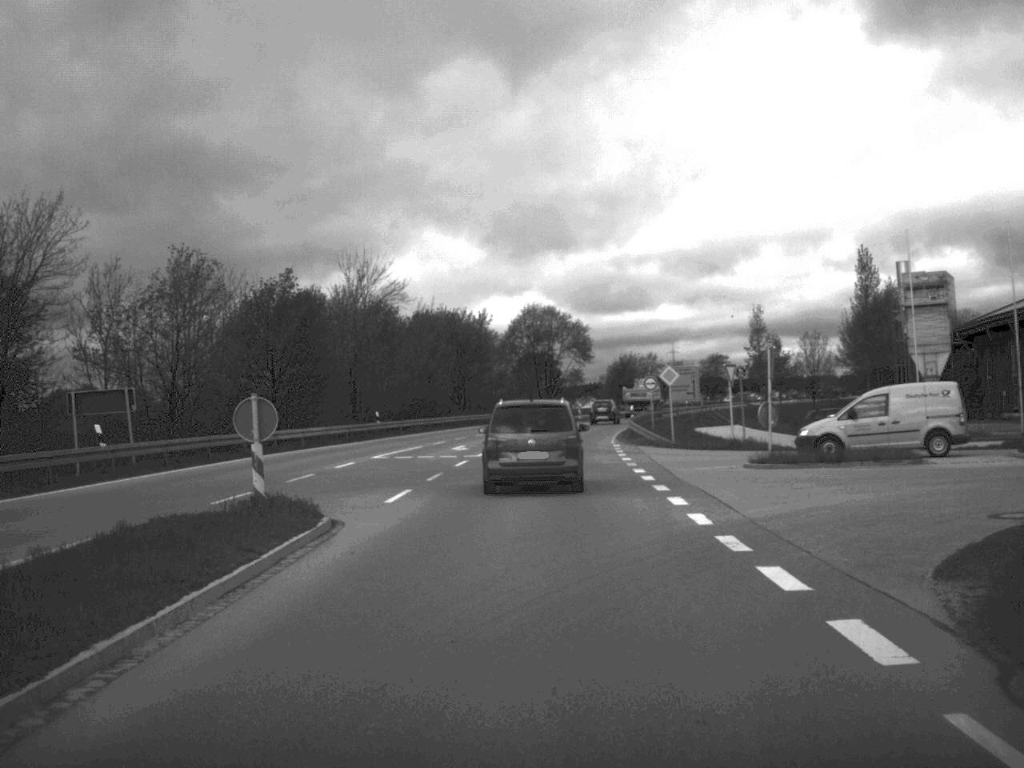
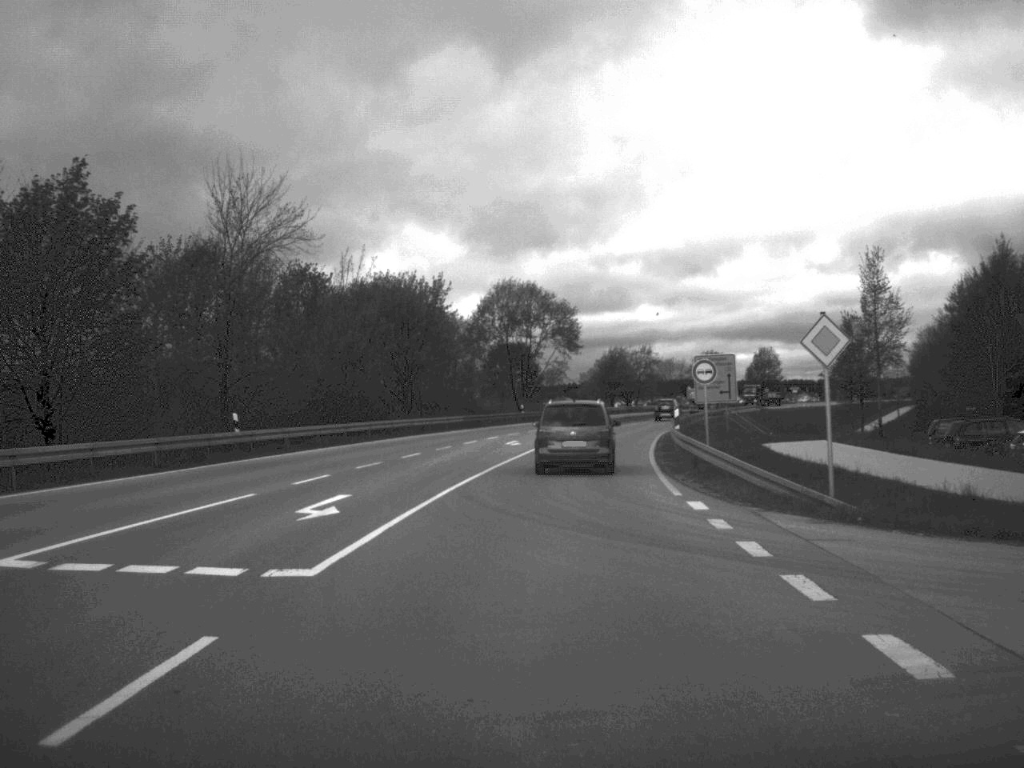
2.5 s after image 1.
(+0.3, +30.6) m; +2°
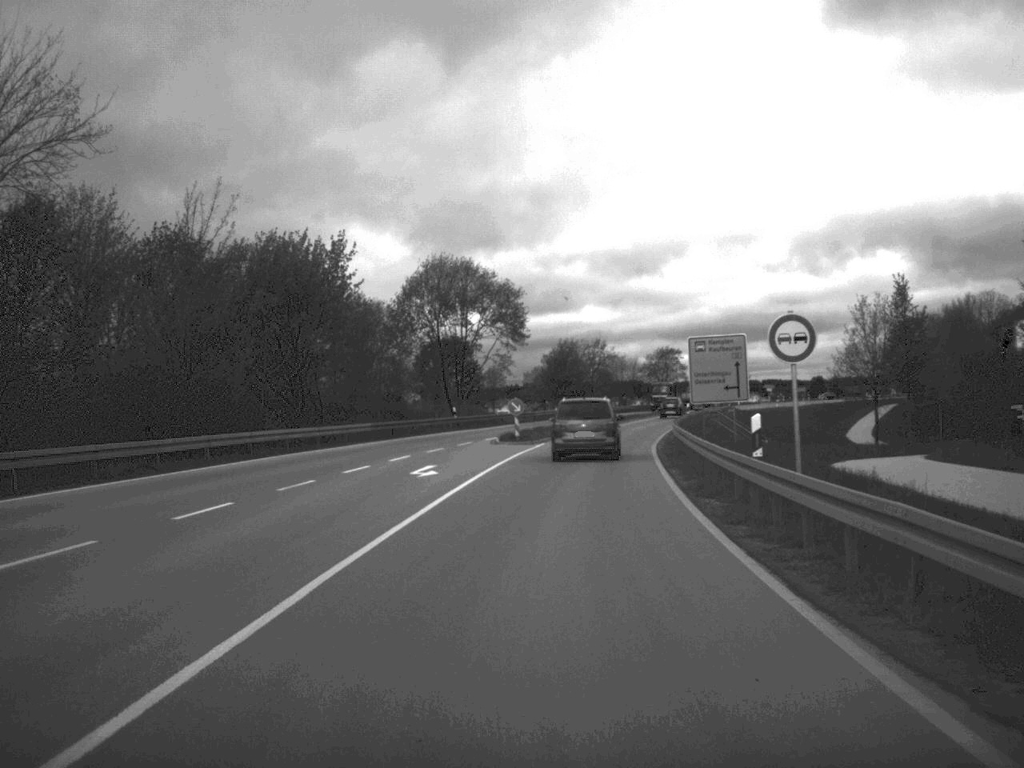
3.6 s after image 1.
(+0.3, +15.7) m; +2°
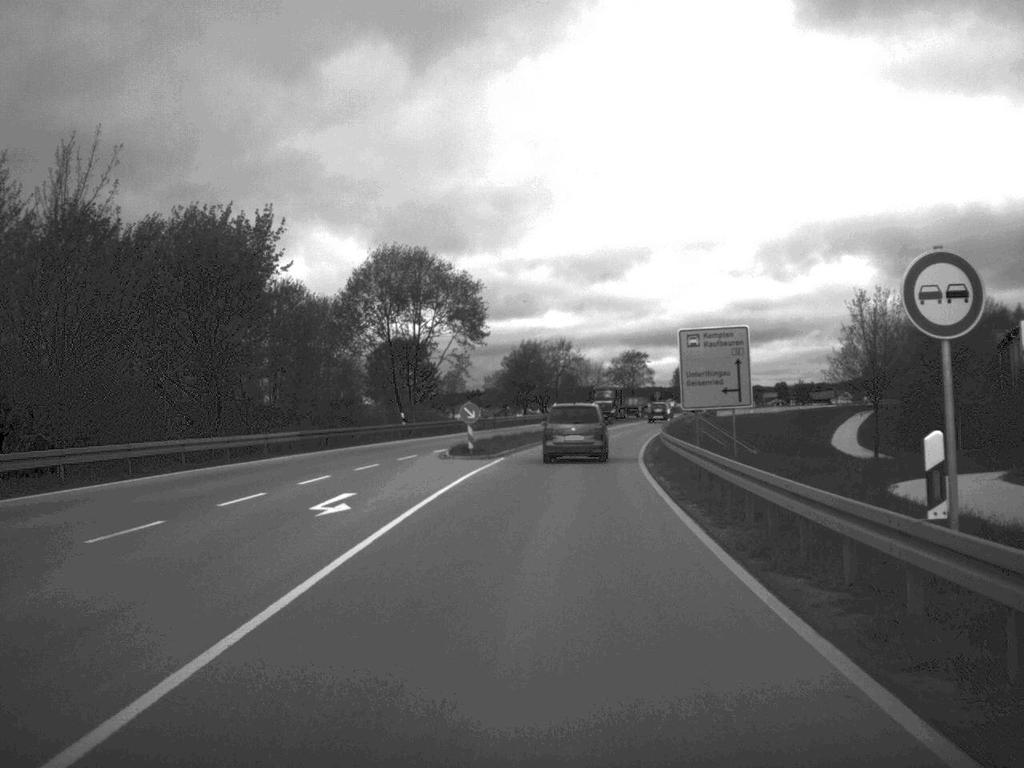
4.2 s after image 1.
(+0.1, +8.6) m; +2°
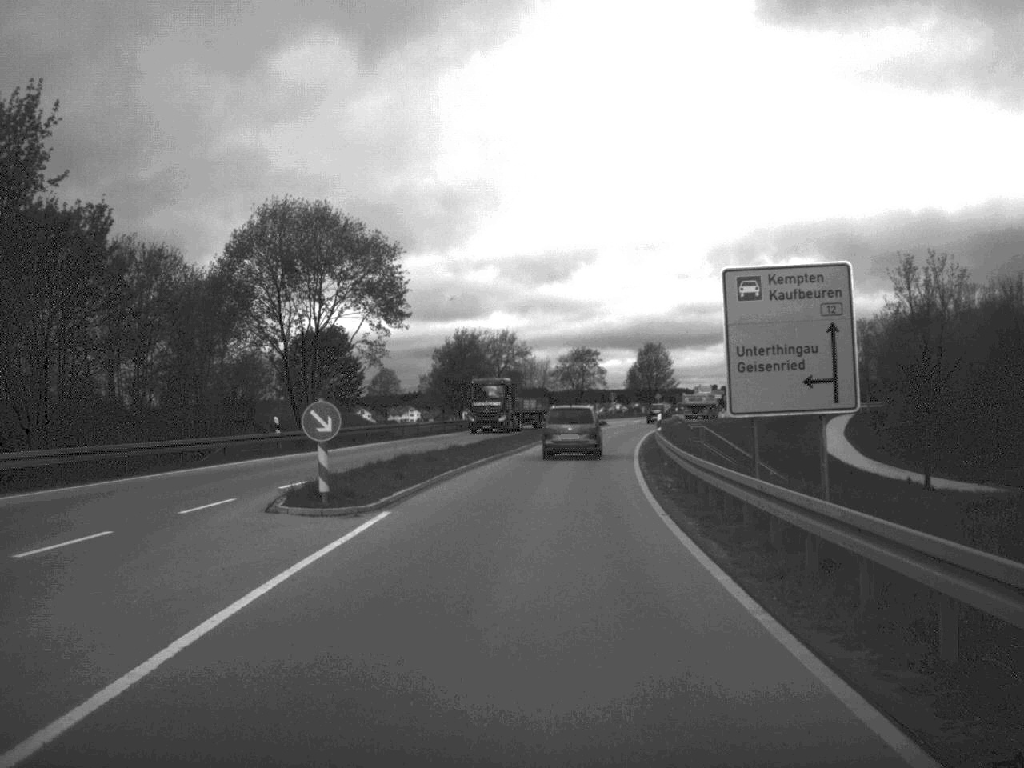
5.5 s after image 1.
(+0.4, +19.0) m; +2°
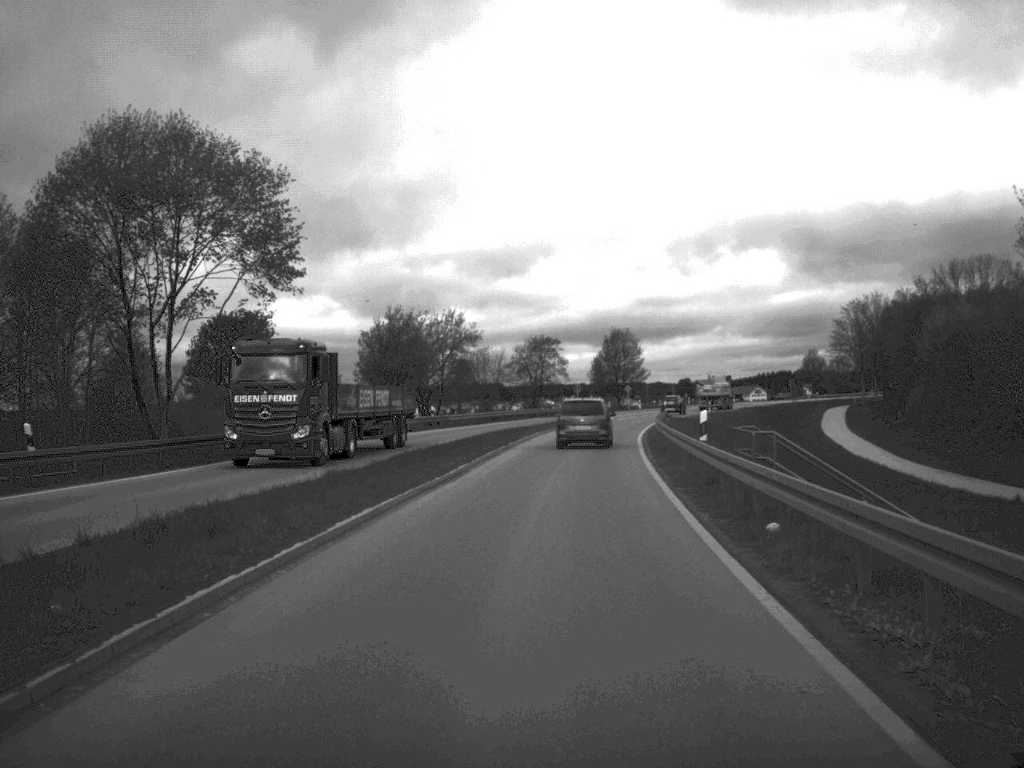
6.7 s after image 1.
(+0.3, +19.1) m; +2°
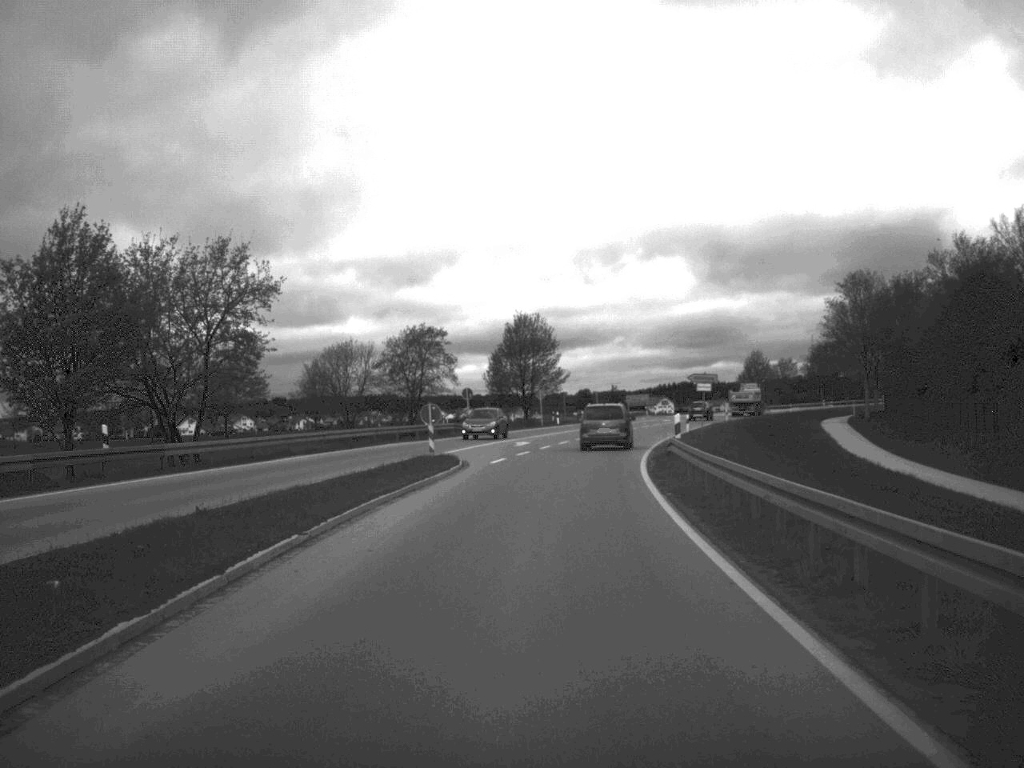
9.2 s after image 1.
(+1.9, +43.5) m; +4°
